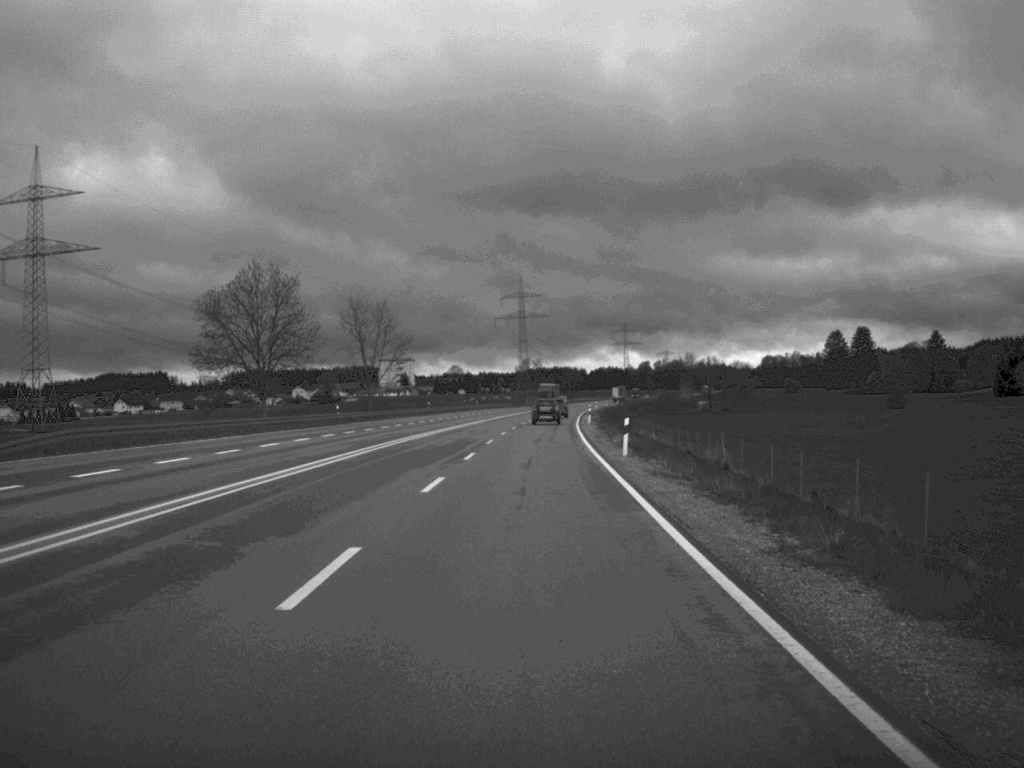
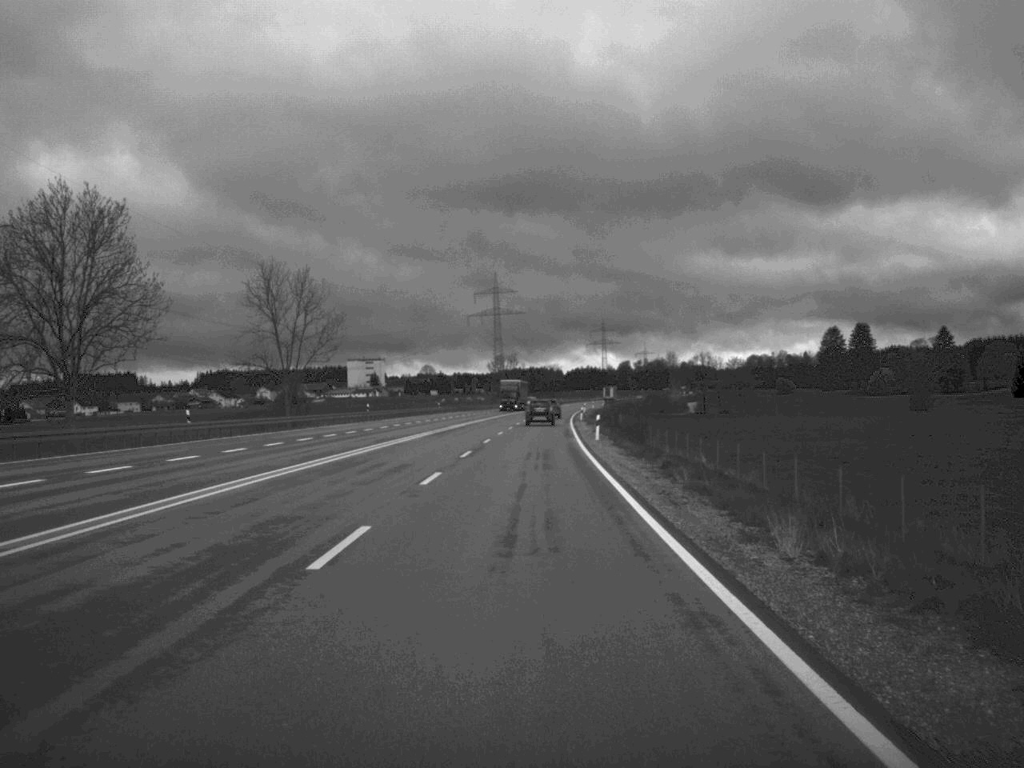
(+0.3, +33.6) m; +1°
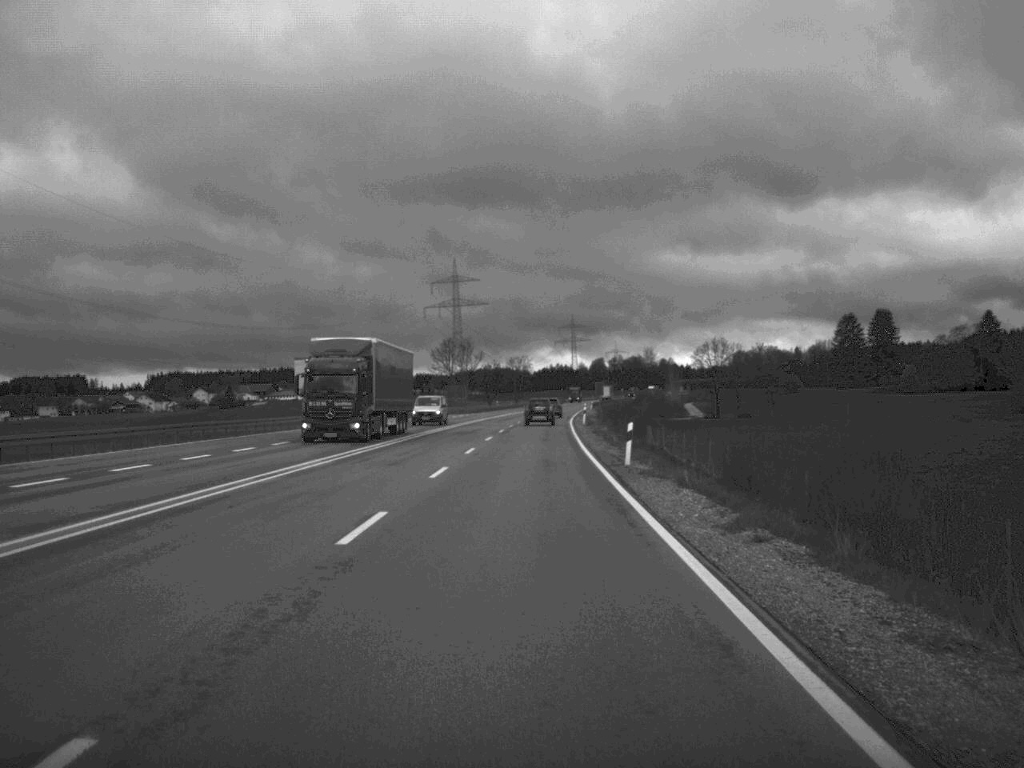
(+0.9, +69.4) m; +1°
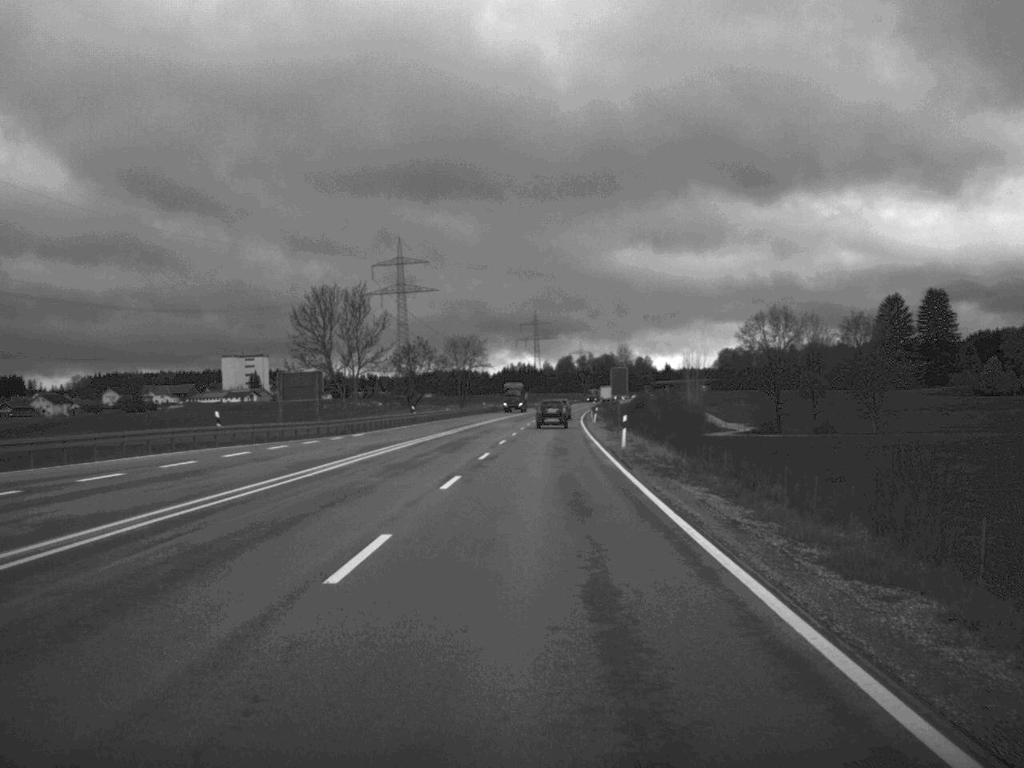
(+1.1, +86.2) m; +2°
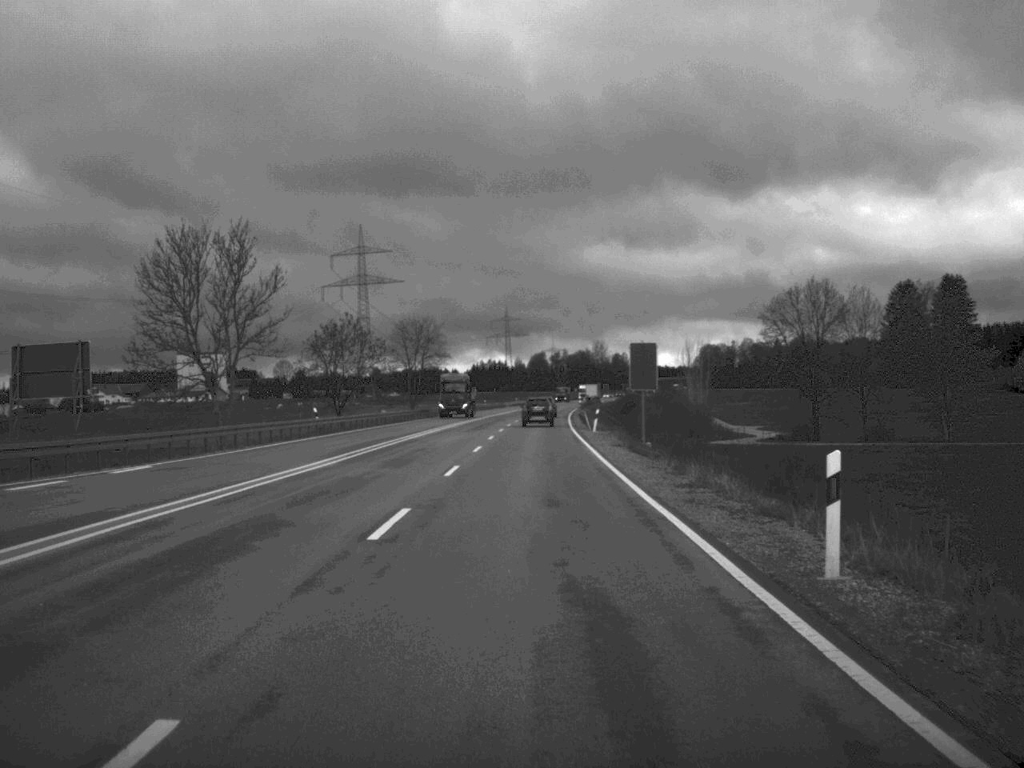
(+0.4, +32.6) m; +1°
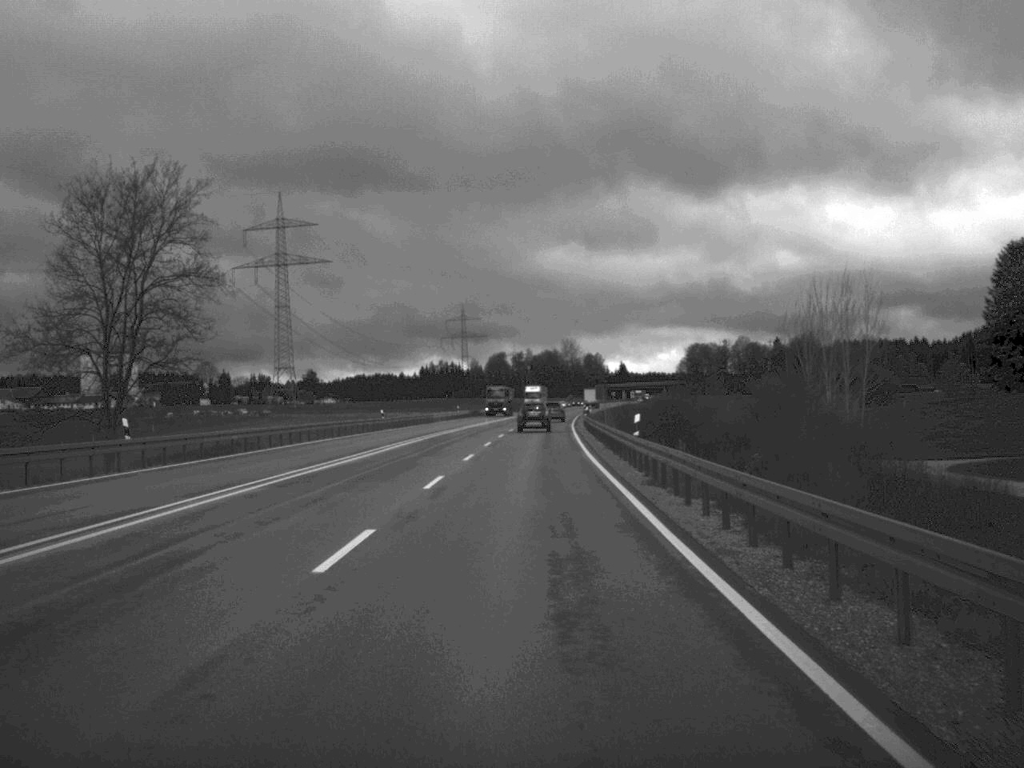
(+1.1, +85.7) m; +2°
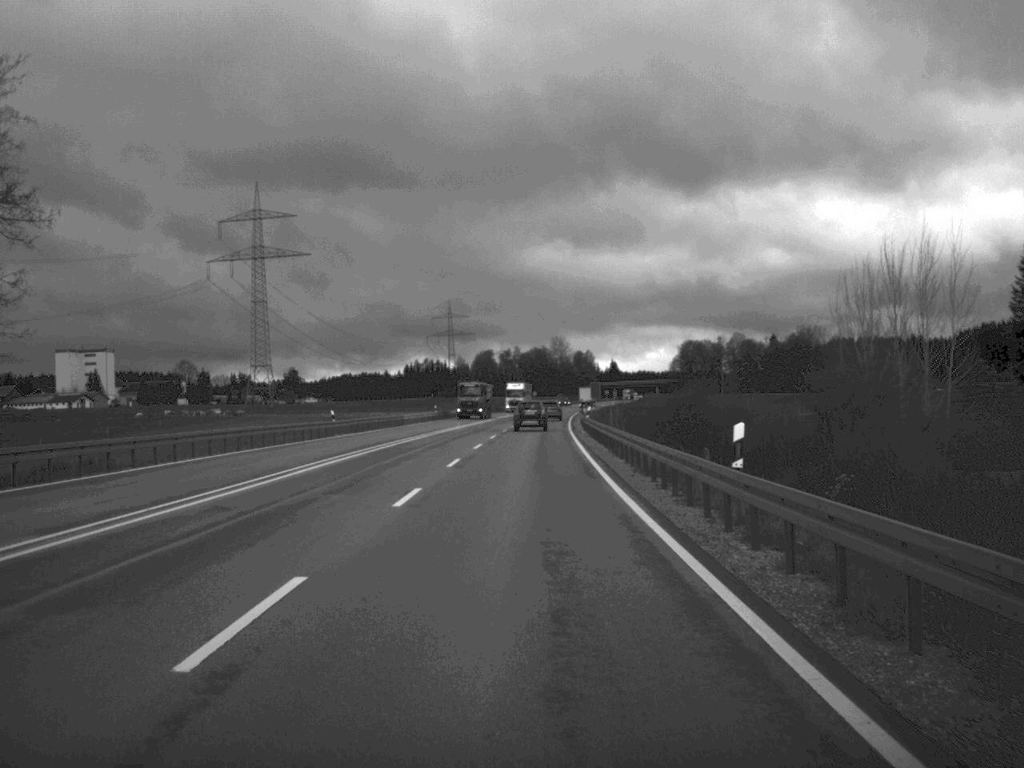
(+0.1, +16.3) m; +1°
